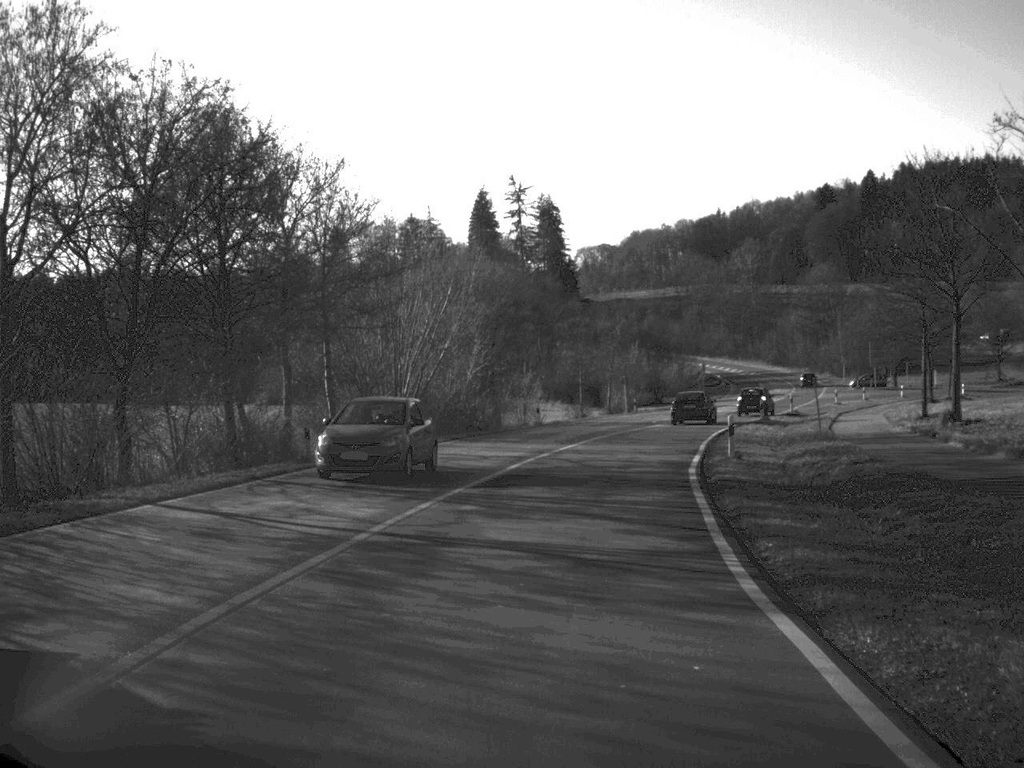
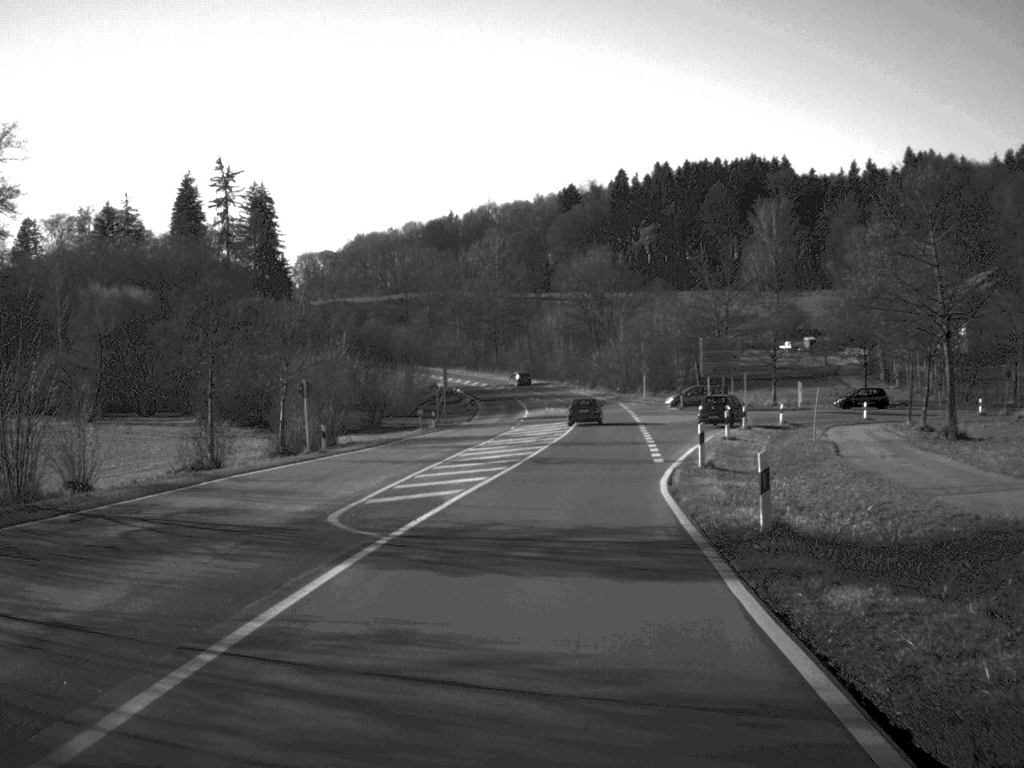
(+4.6, +43.1) m; +12°
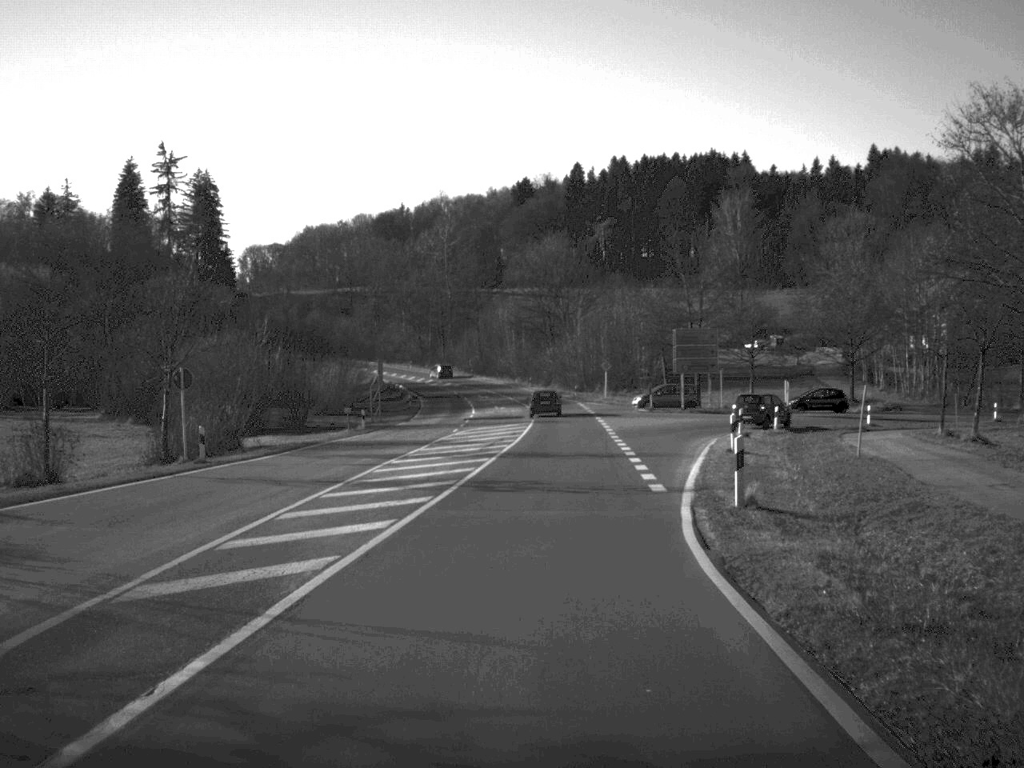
(+0.2, +10.6) m; +2°
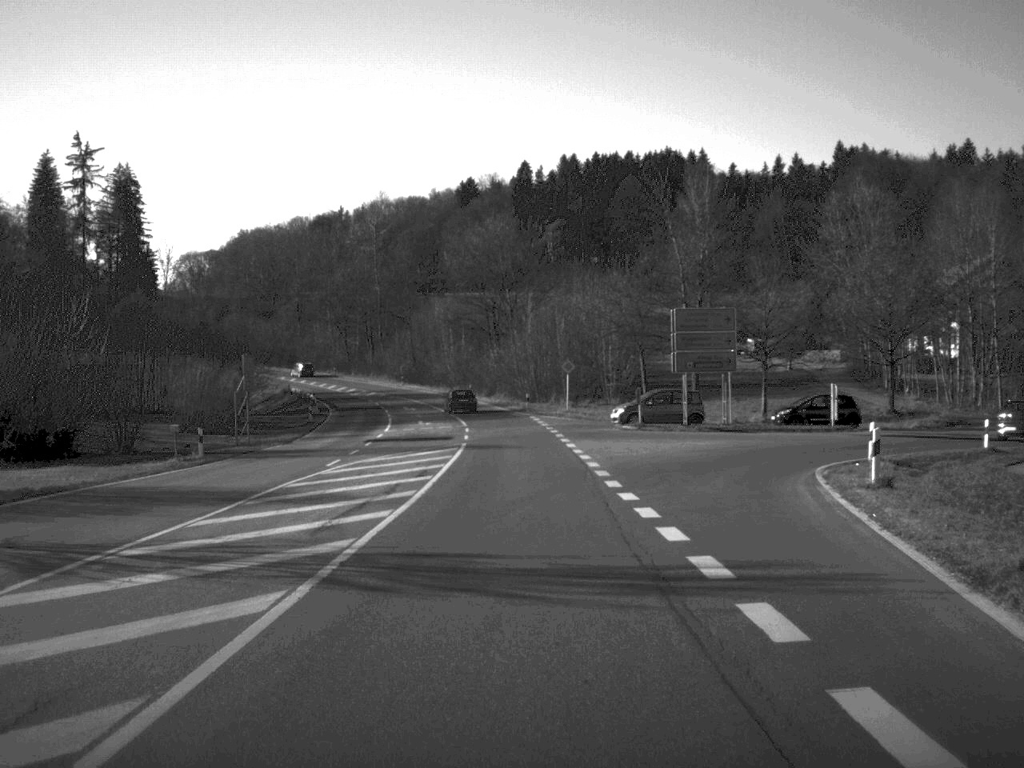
(+0.5, +22.5) m; +2°
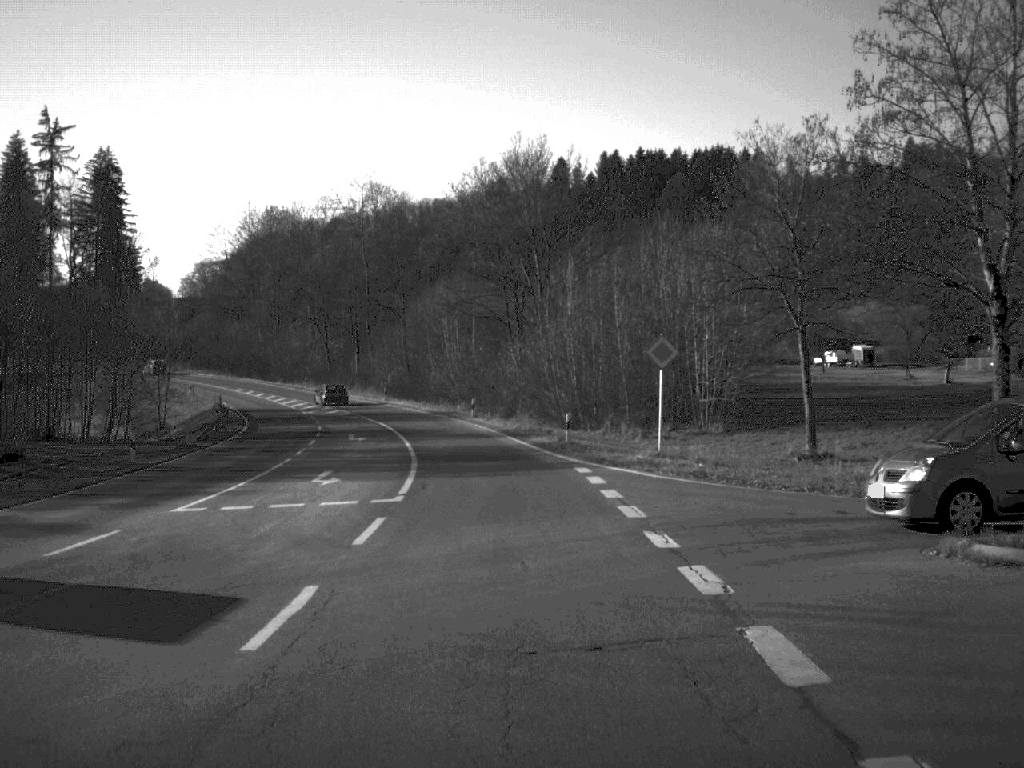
(-0.2, +37.1) m; -2°
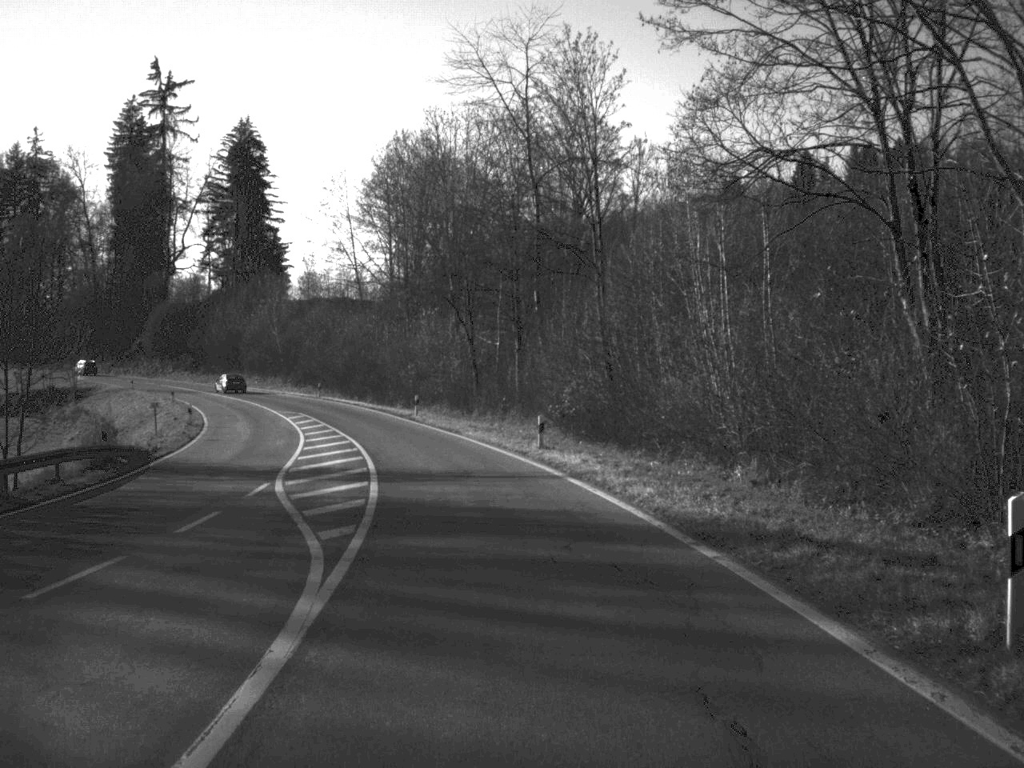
(-4.0, +52.5) m; -10°
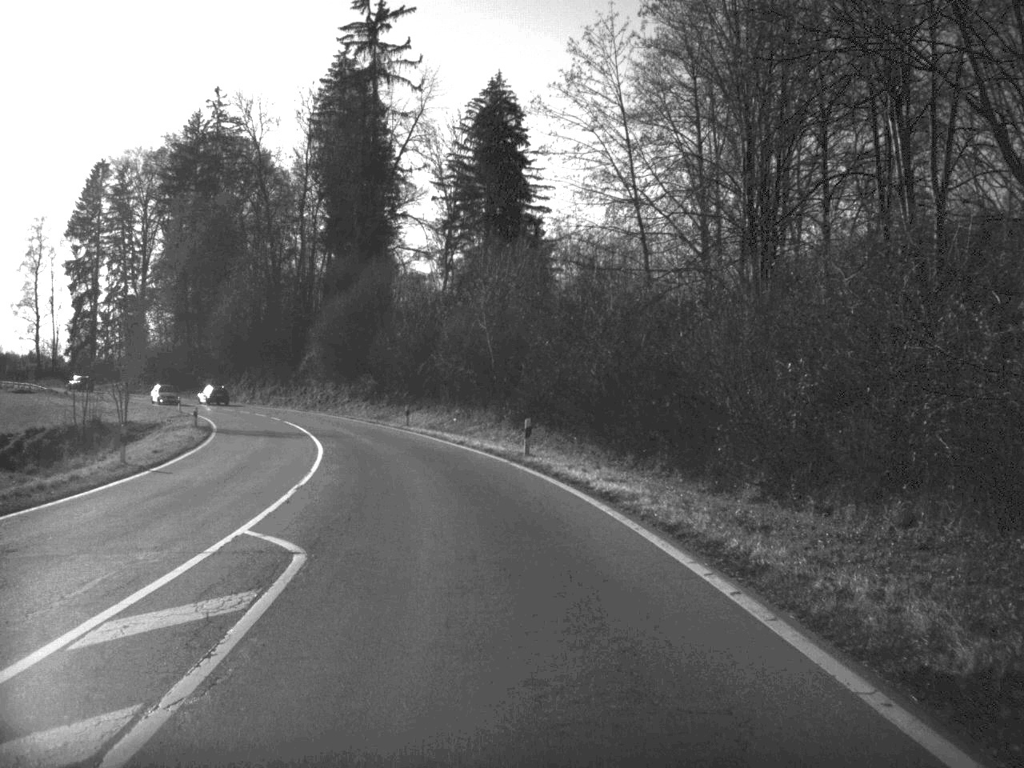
(-6.0, +50.9) m; -13°
